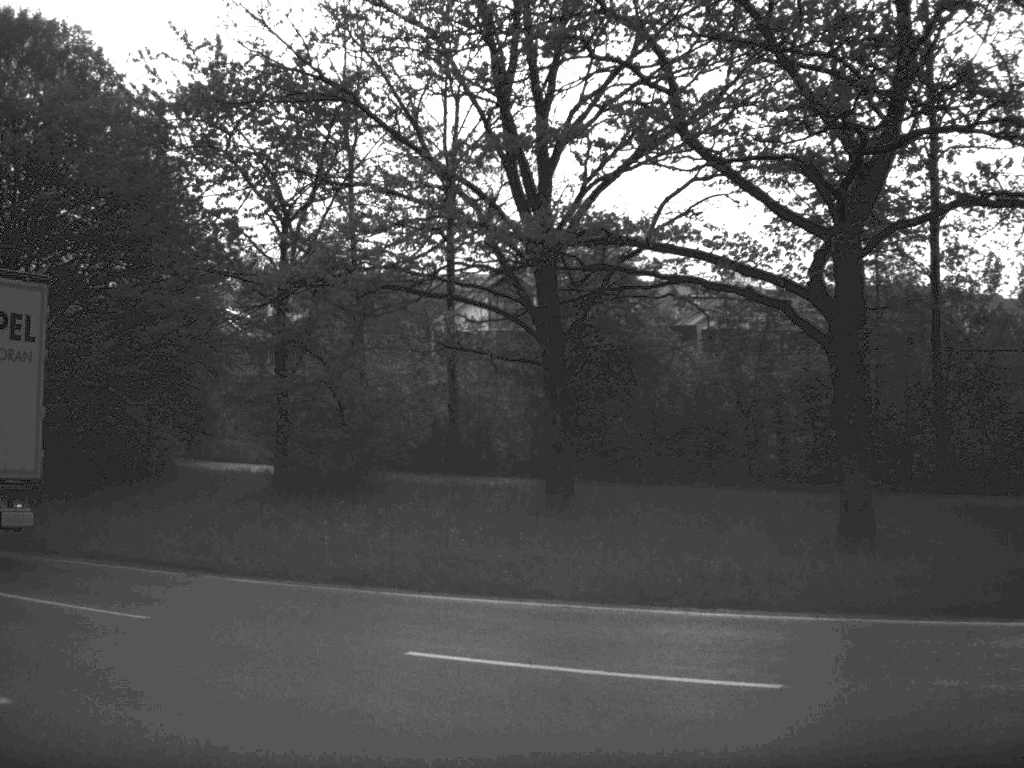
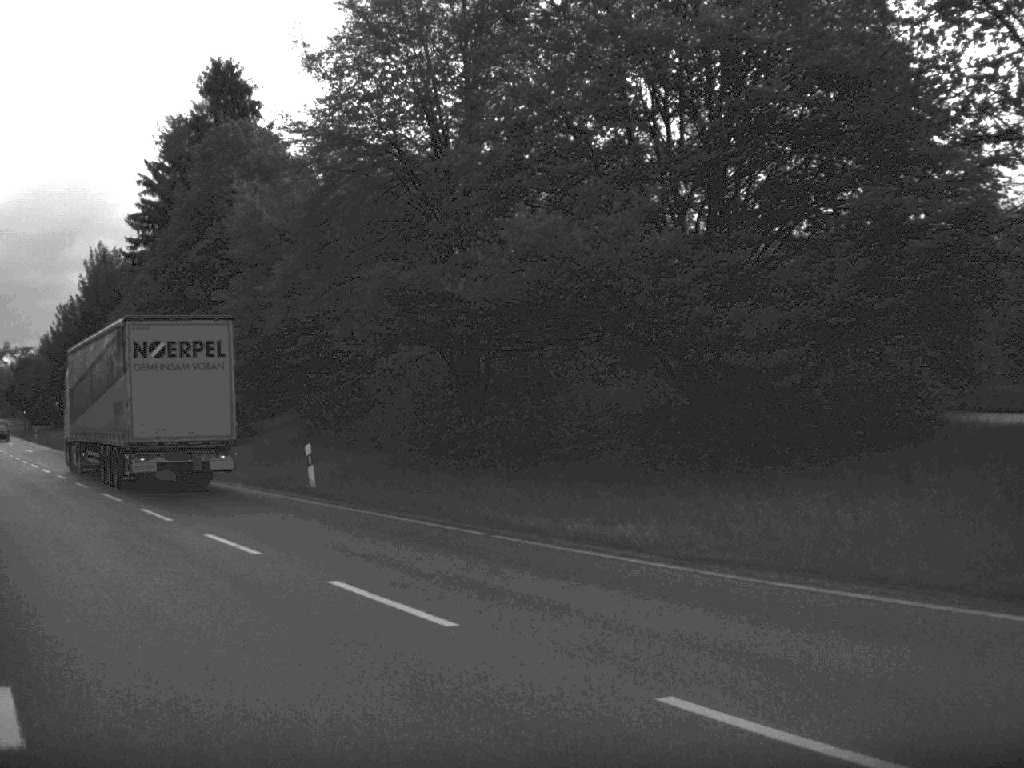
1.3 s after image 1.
(-2.1, +6.8) m; -32°
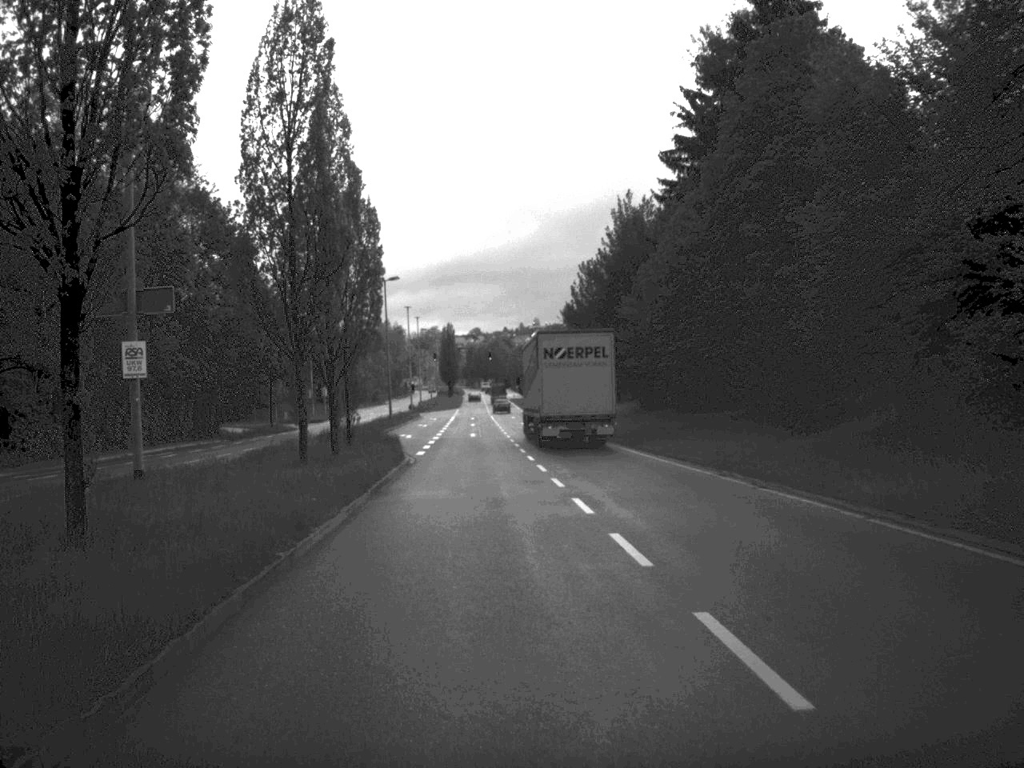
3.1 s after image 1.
(-3.8, +13.9) m; -23°
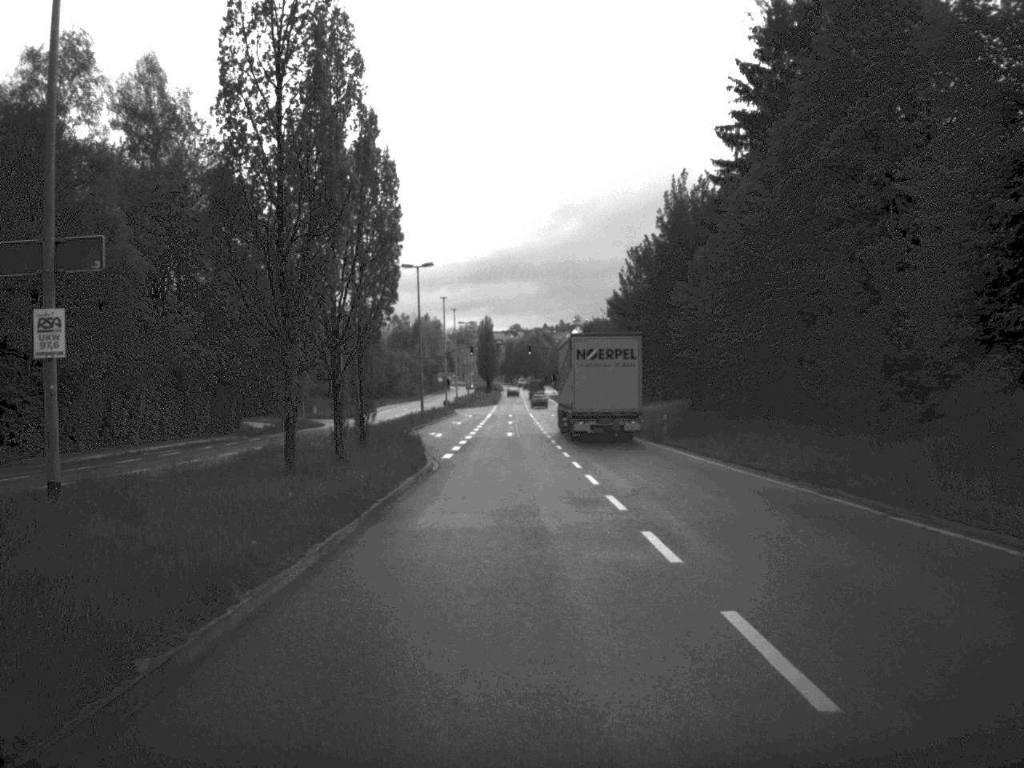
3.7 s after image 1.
(-0.1, +6.0) m; -2°
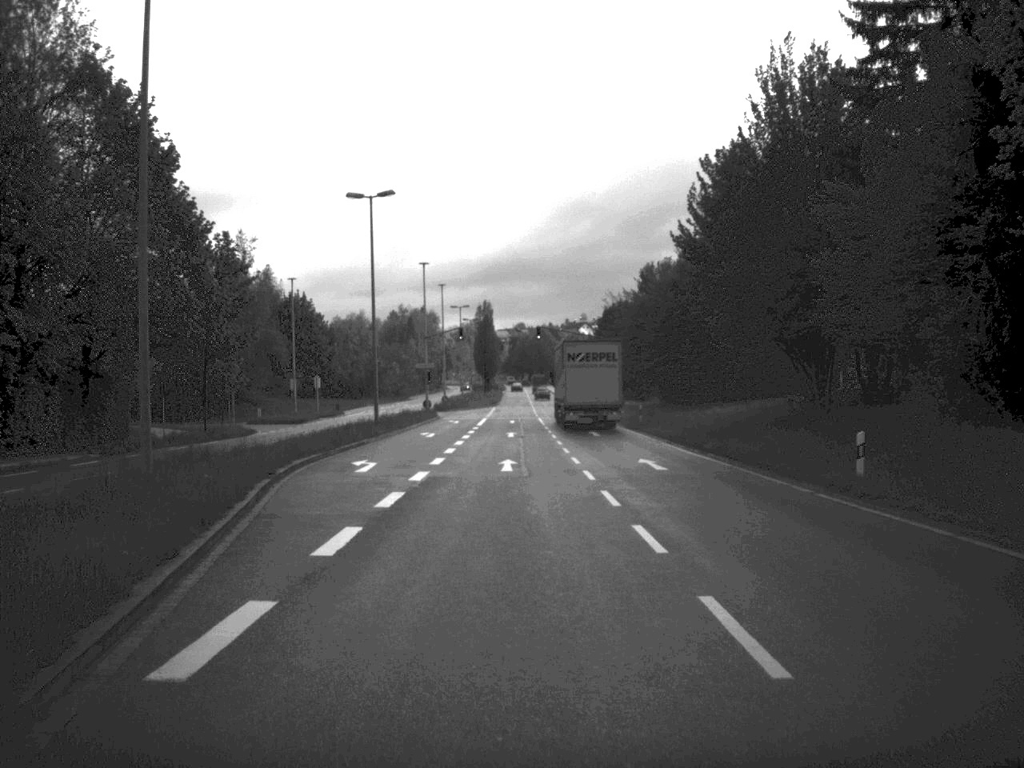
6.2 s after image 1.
(-0.2, +28.6) m; 0°
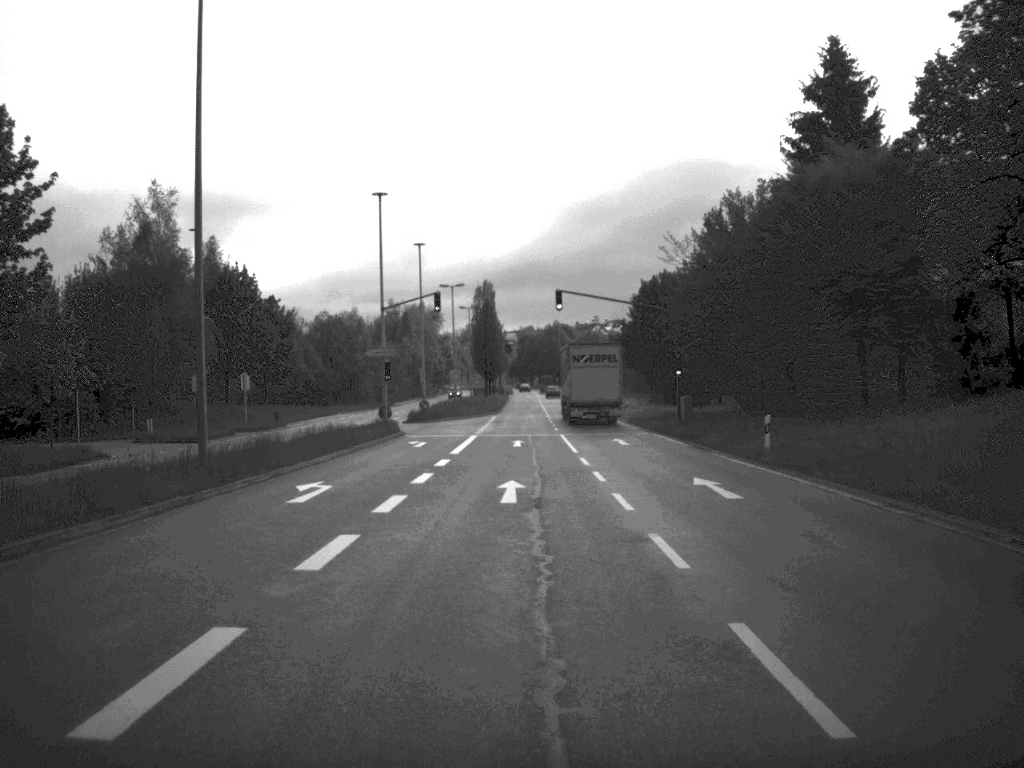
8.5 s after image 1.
(-0.2, +30.6) m; -1°
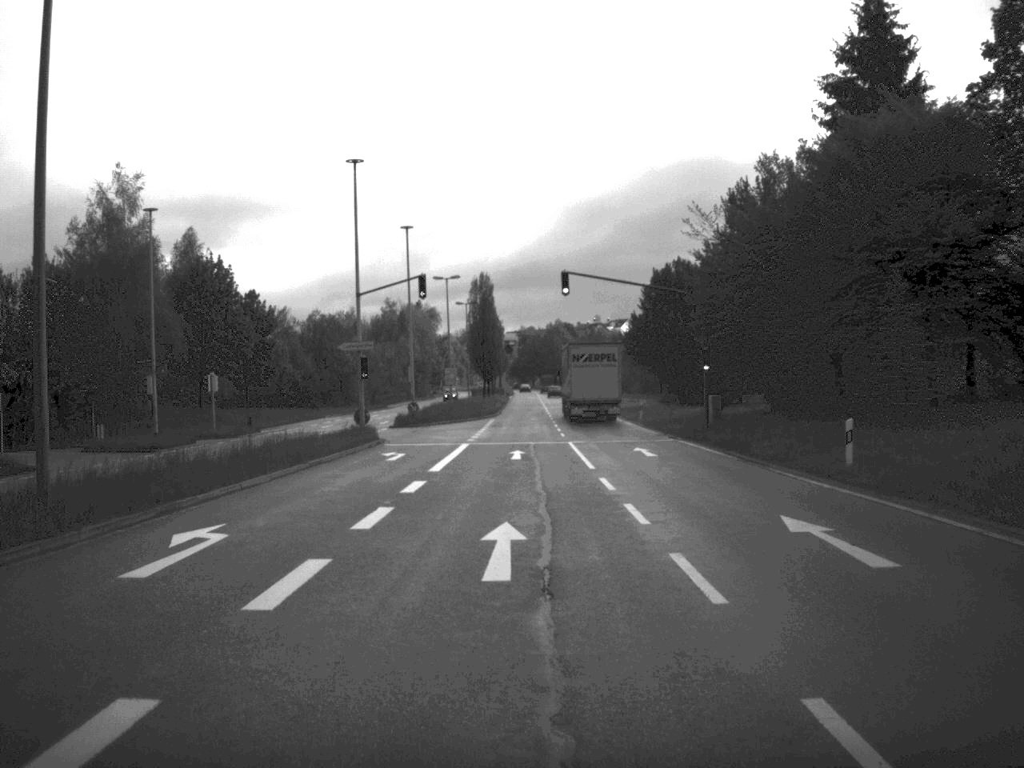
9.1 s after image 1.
(0.0, +8.1) m; 0°
